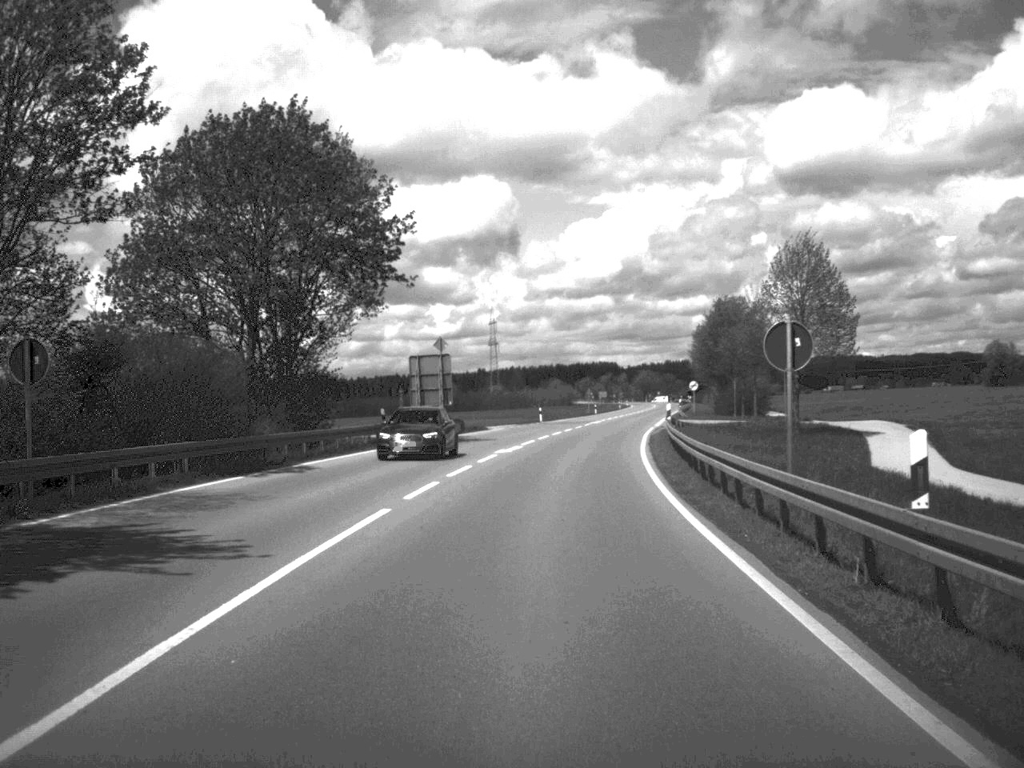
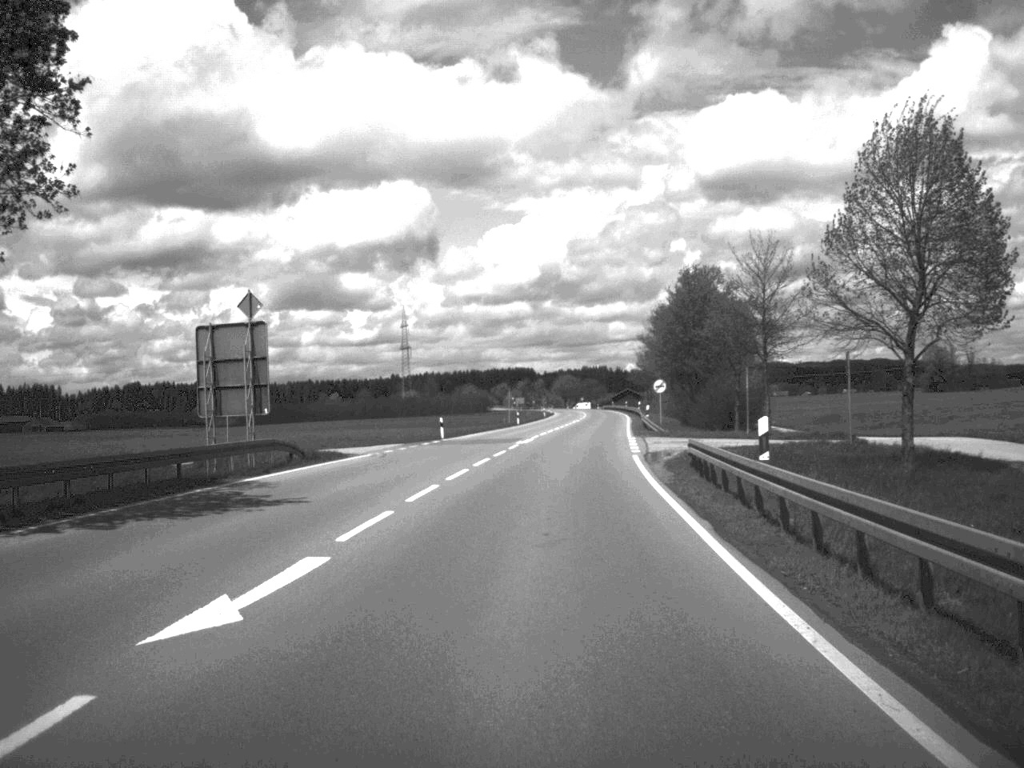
(+1.0, +29.4) m; +4°
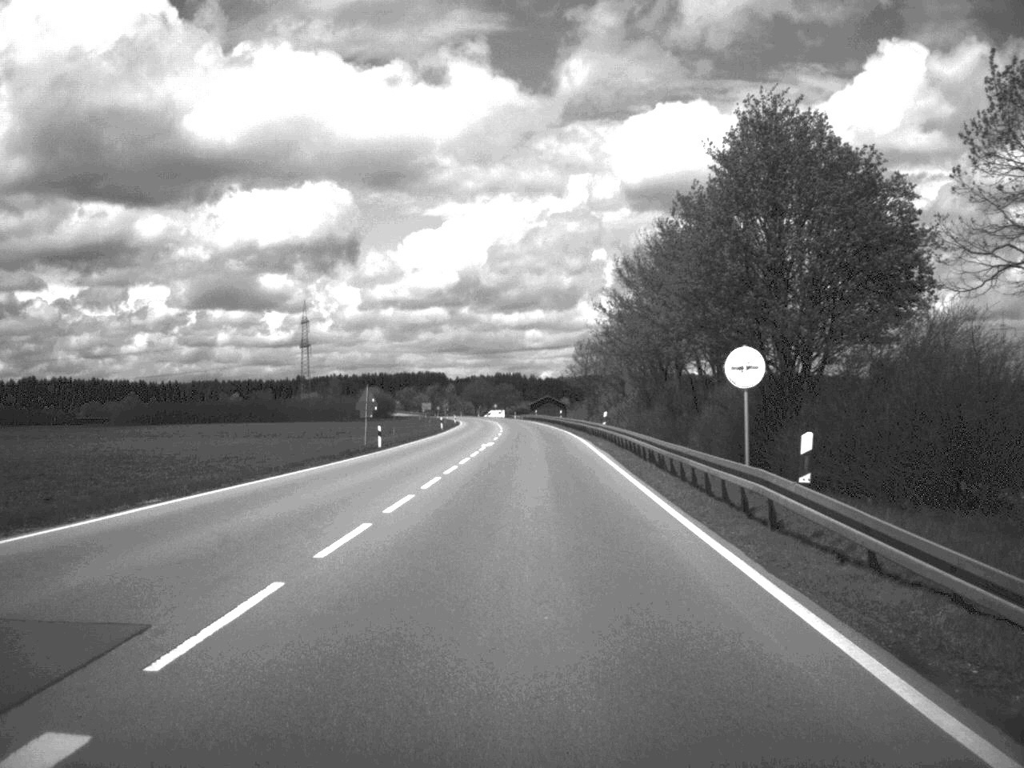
(+1.8, +48.3) m; +4°
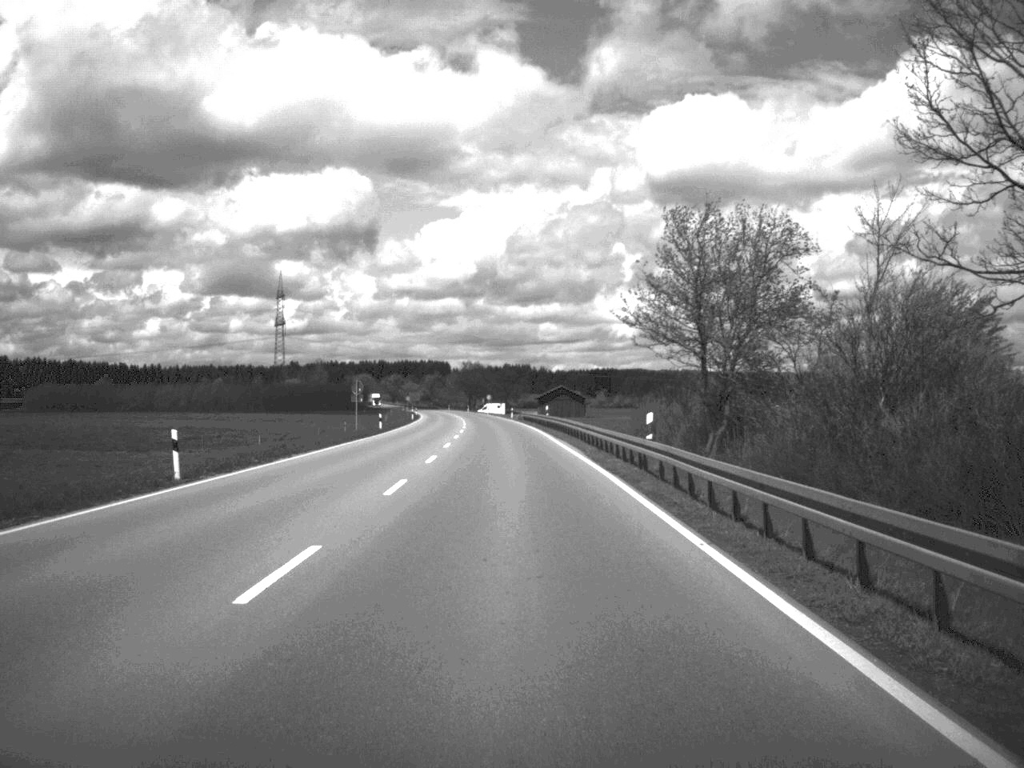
(+0.4, +80.1) m; -1°
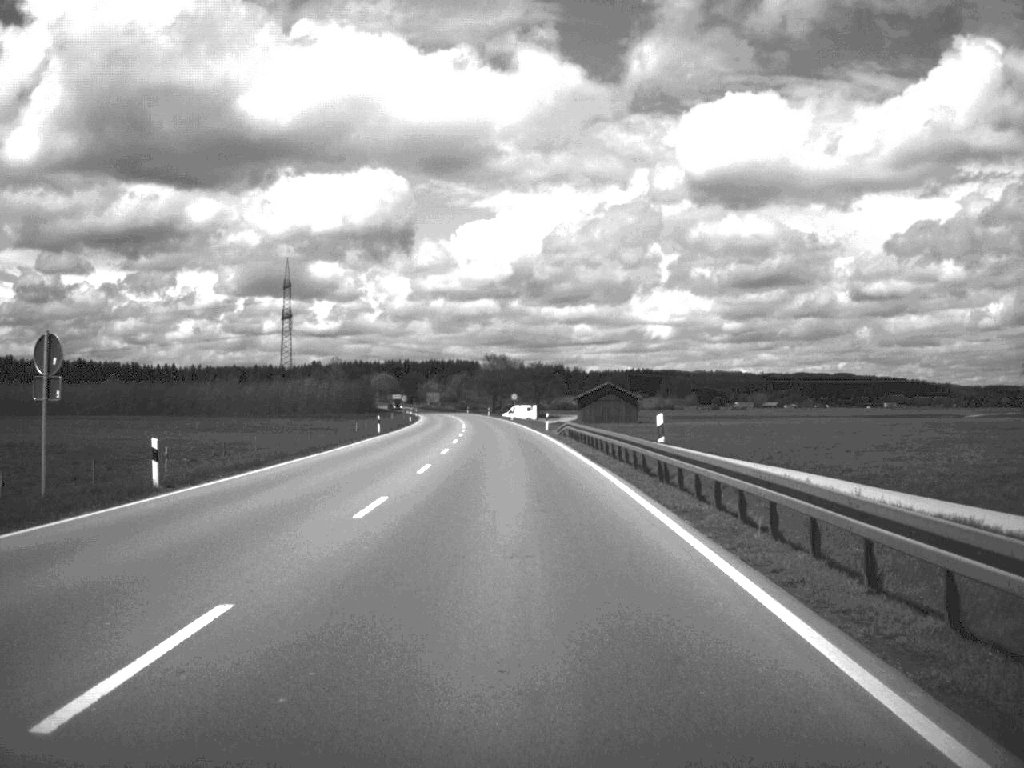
(-0.8, +51.4) m; -2°
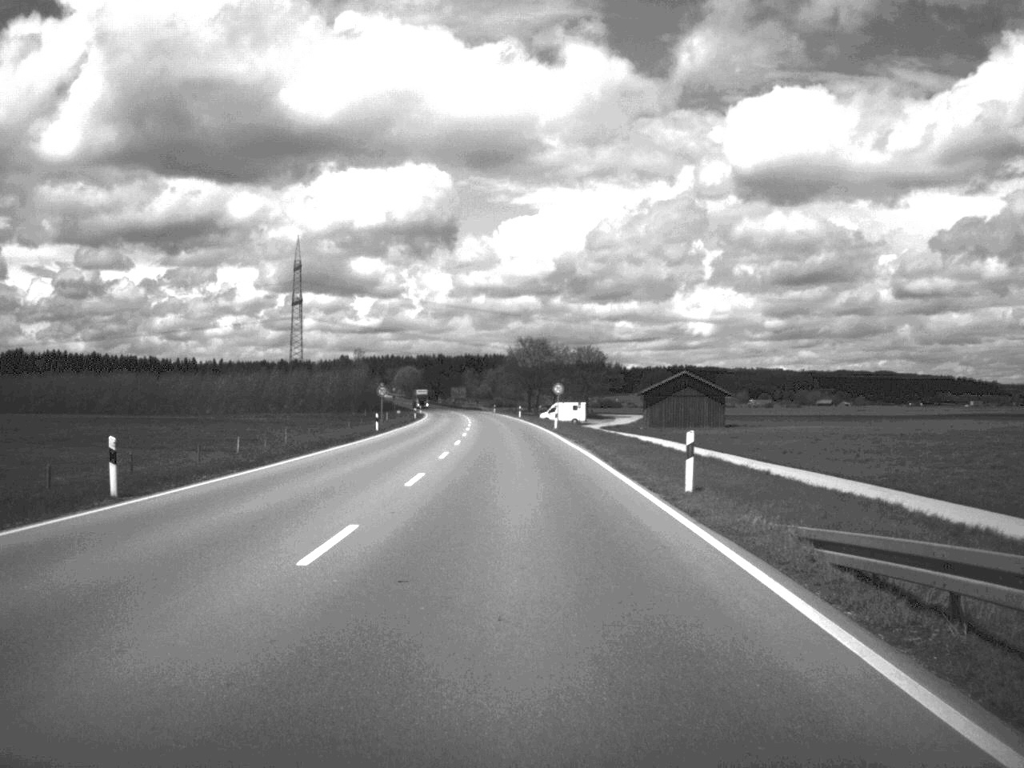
(-0.9, +52.9) m; -2°
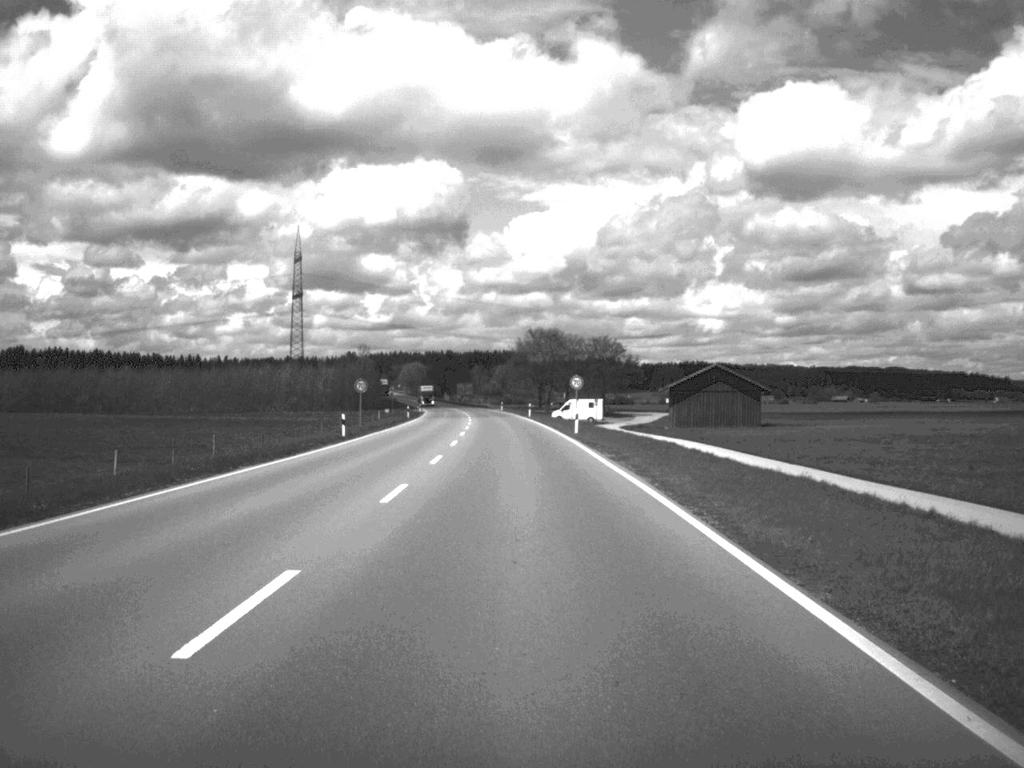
(-0.1, +16.4) m; 0°
